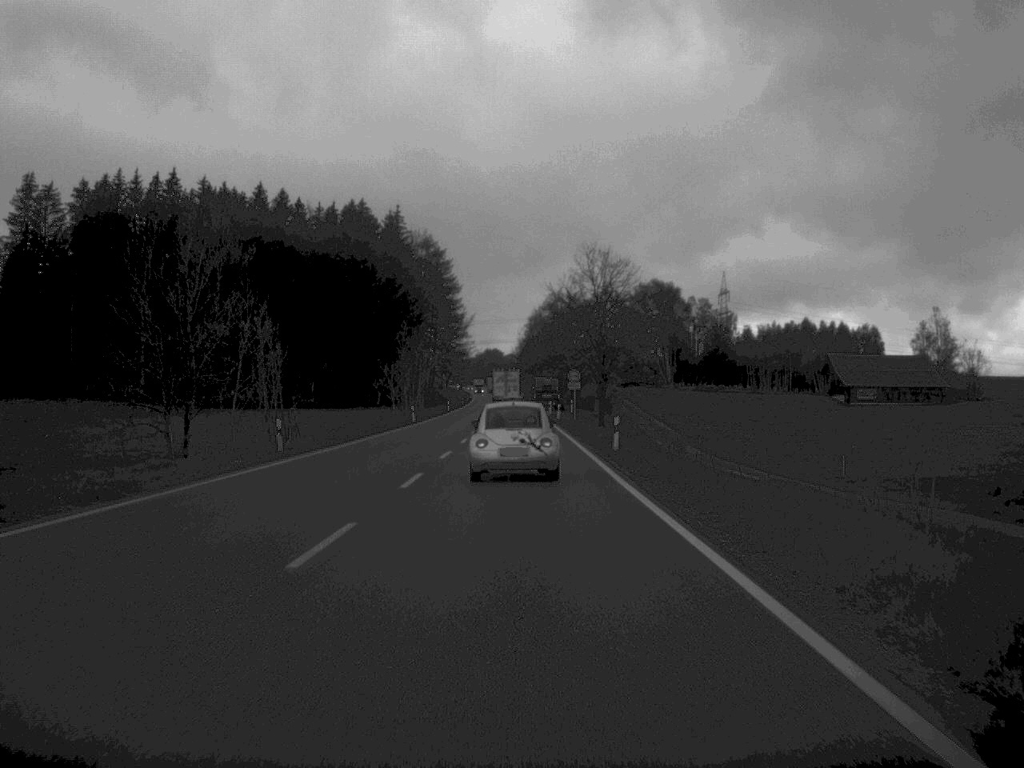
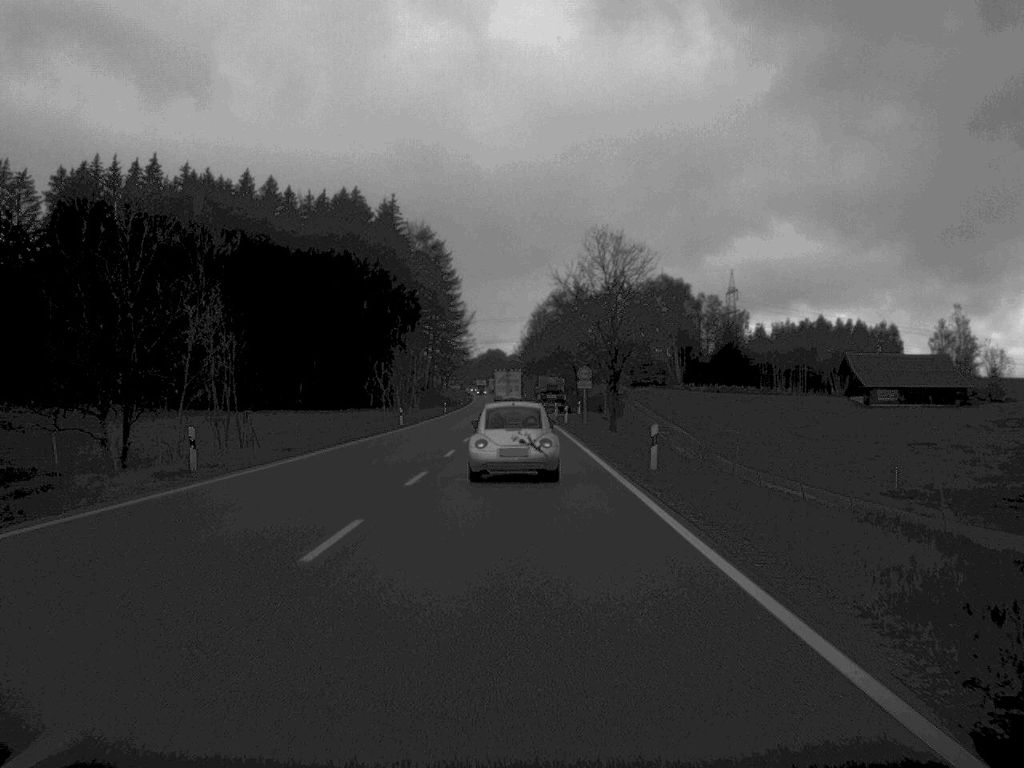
(0.0, +10.3) m; 0°
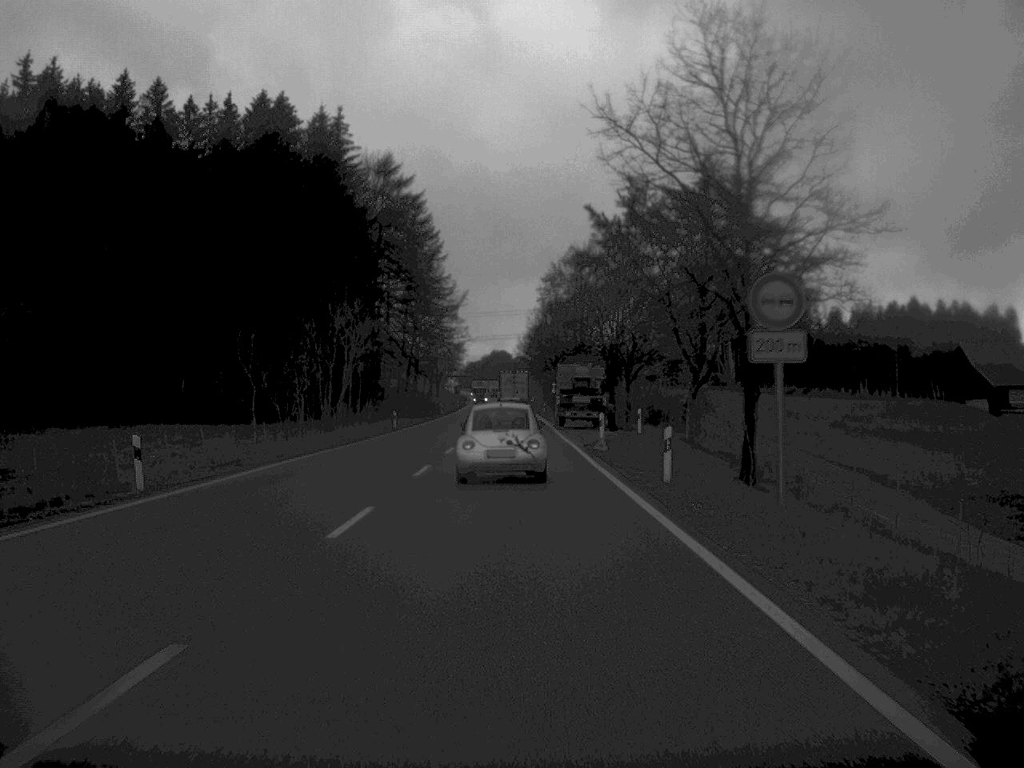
(-0.1, +53.0) m; -1°
